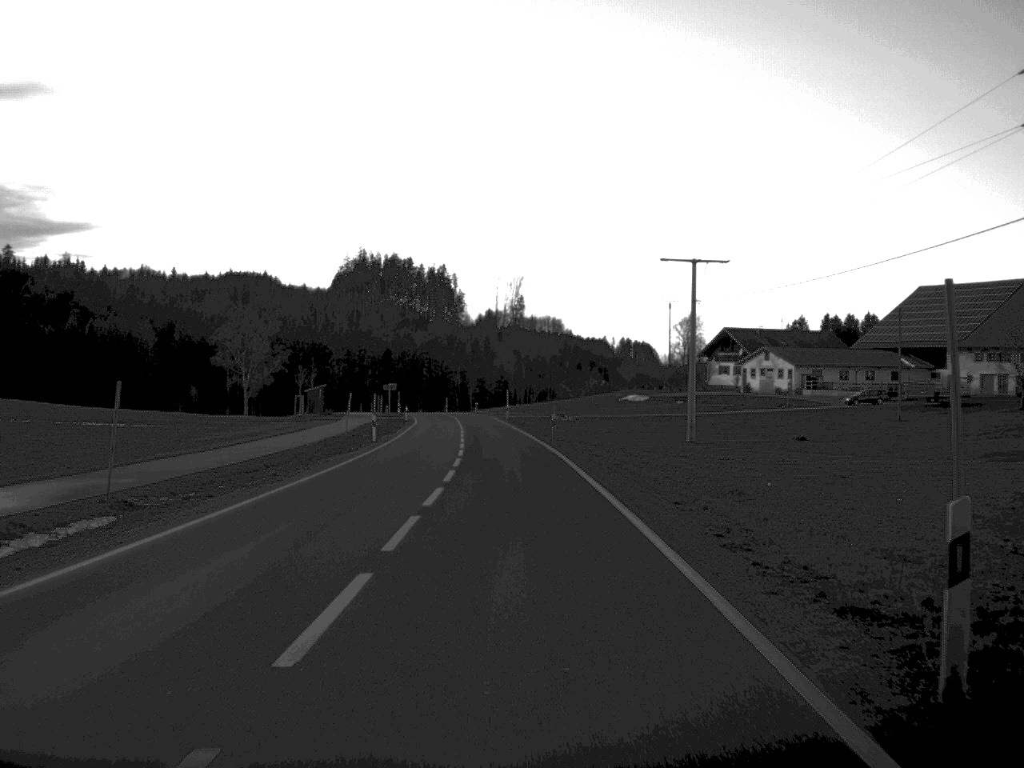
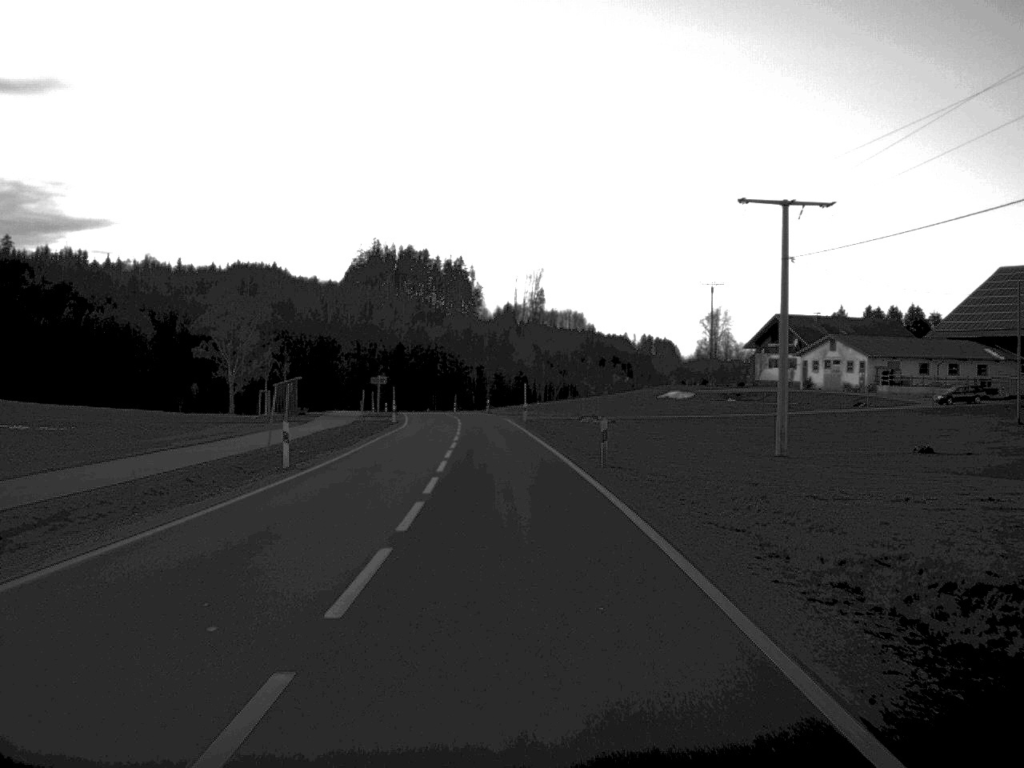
(-0.2, +22.2) m; -1°
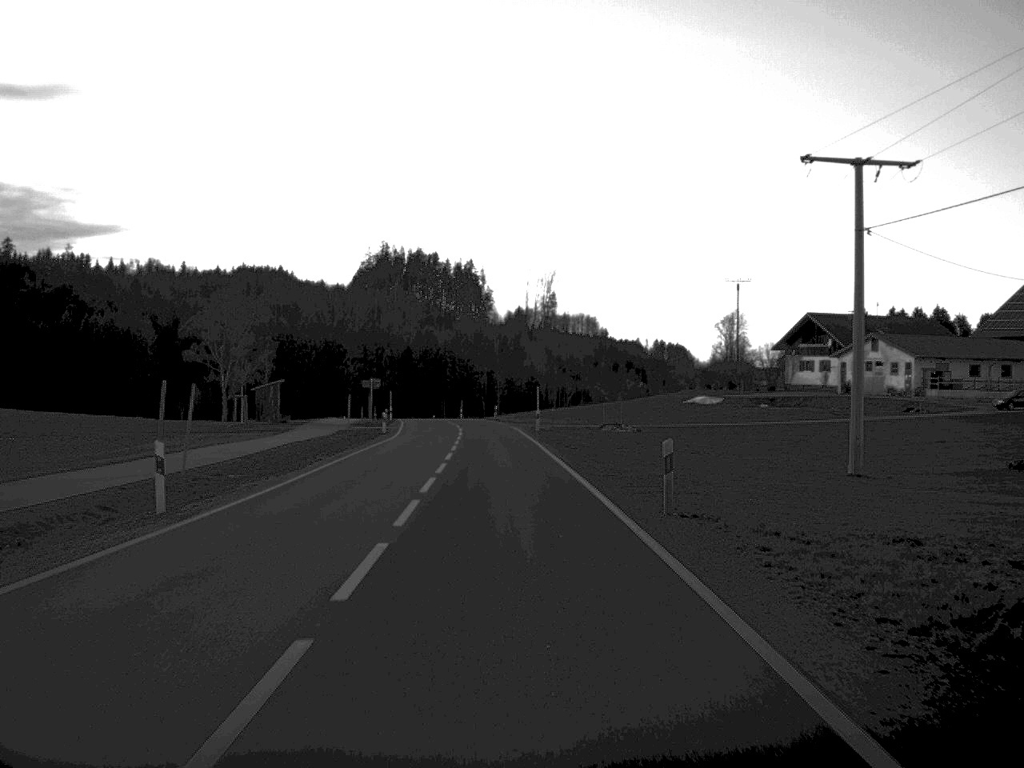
(0.0, +10.9) m; -1°
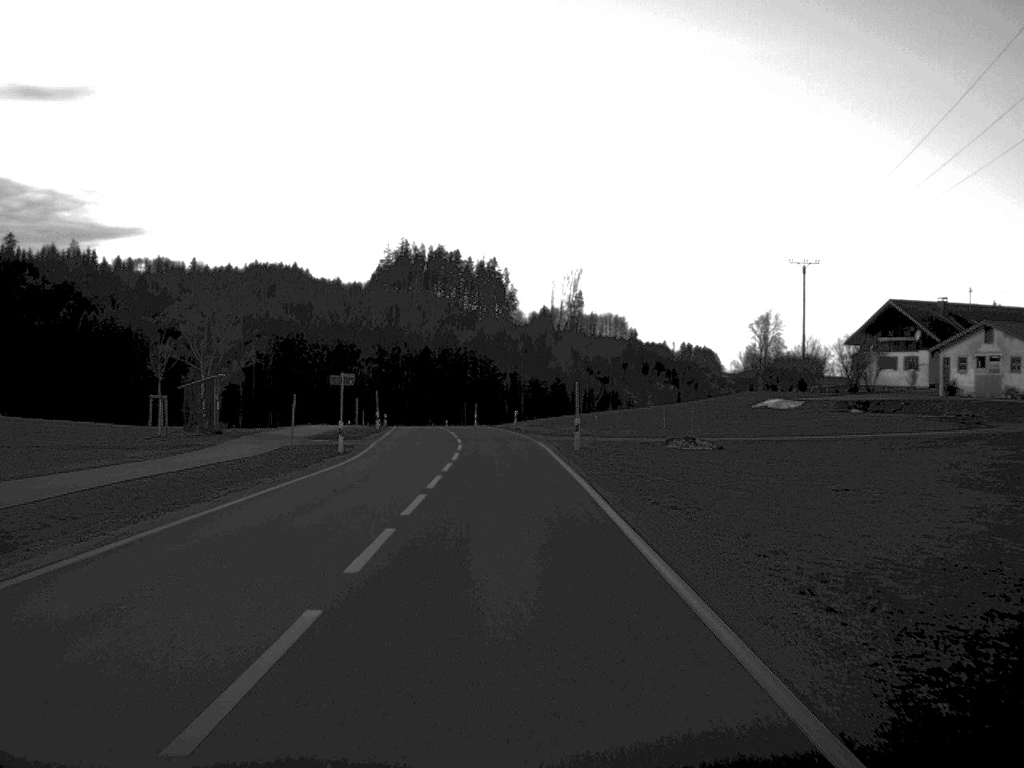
(-0.2, +22.3) m; -1°
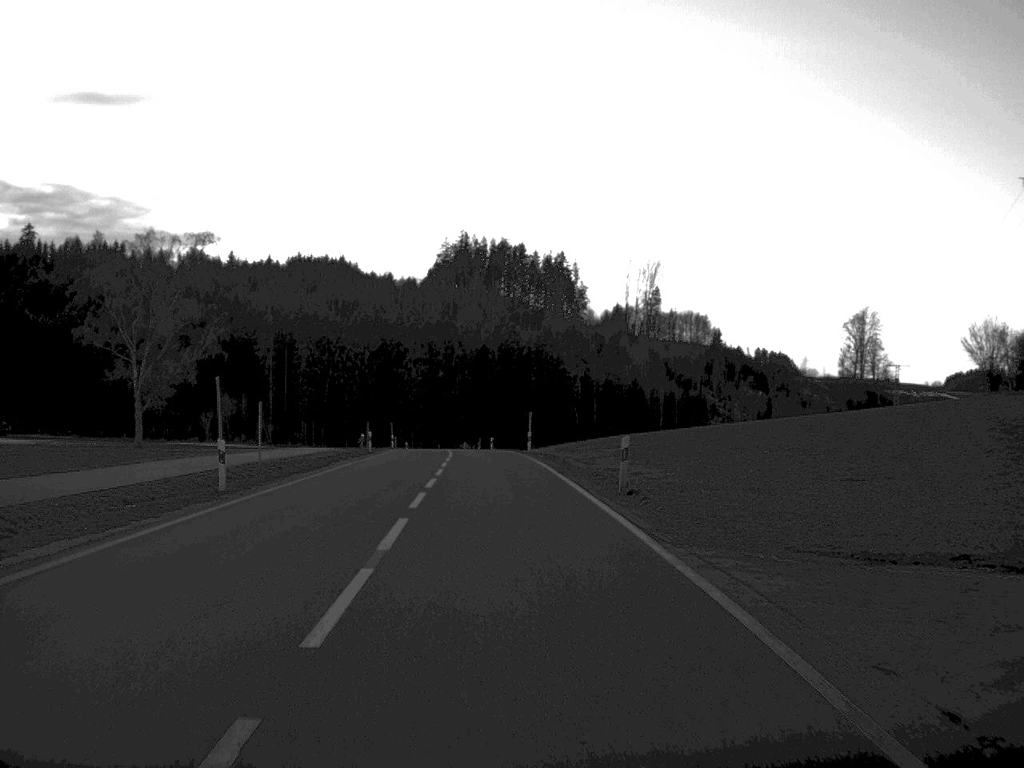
(-1.1, +46.4) m; -3°
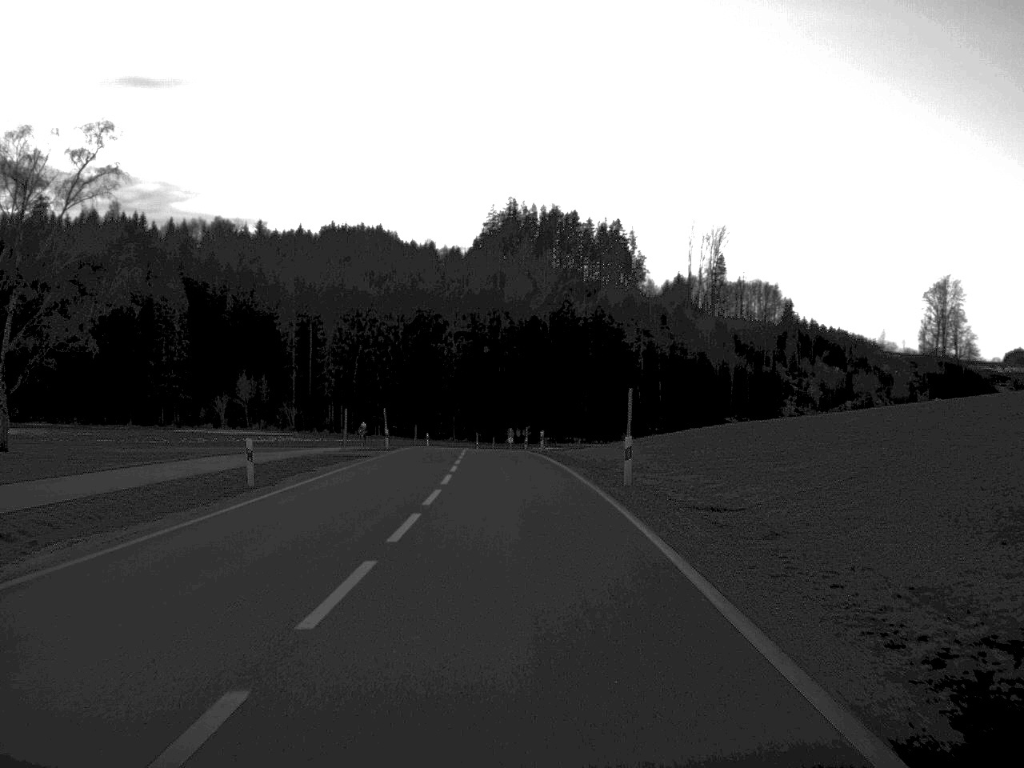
(-0.8, +35.2) m; -2°
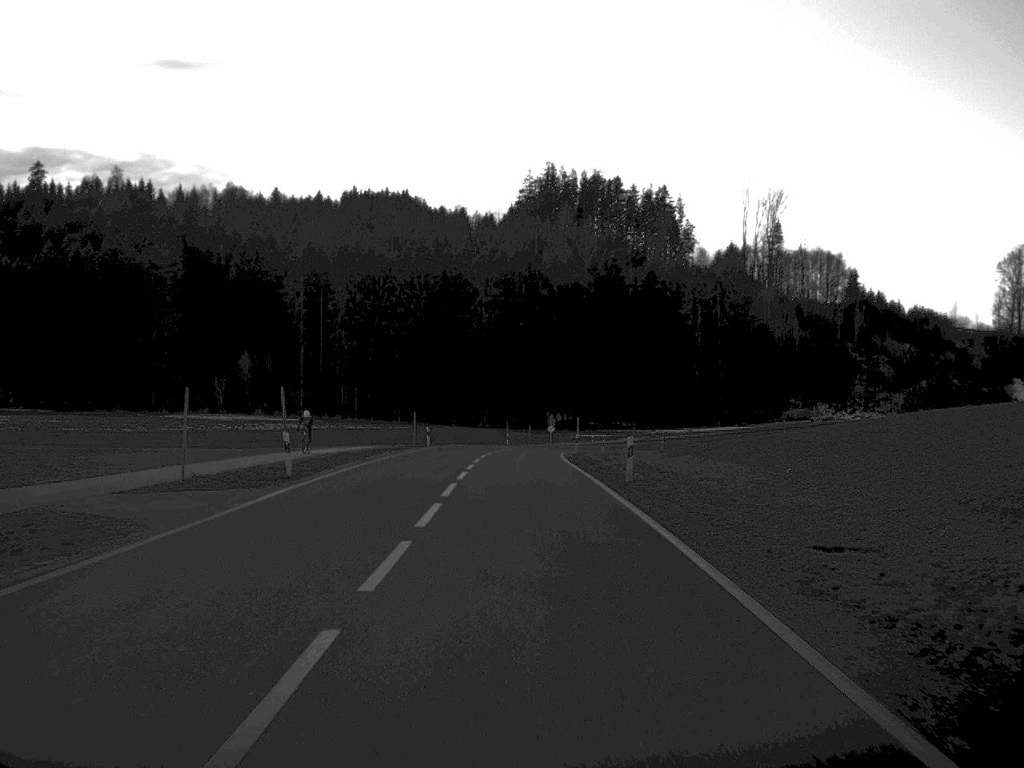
(-0.6, +34.2) m; -2°
